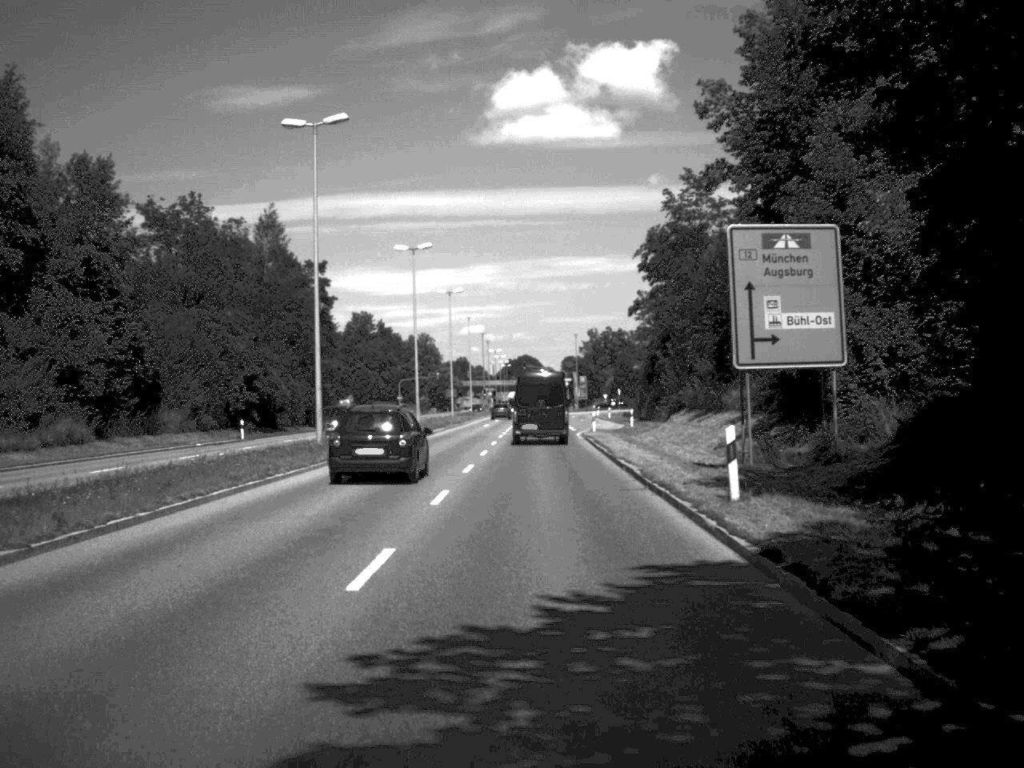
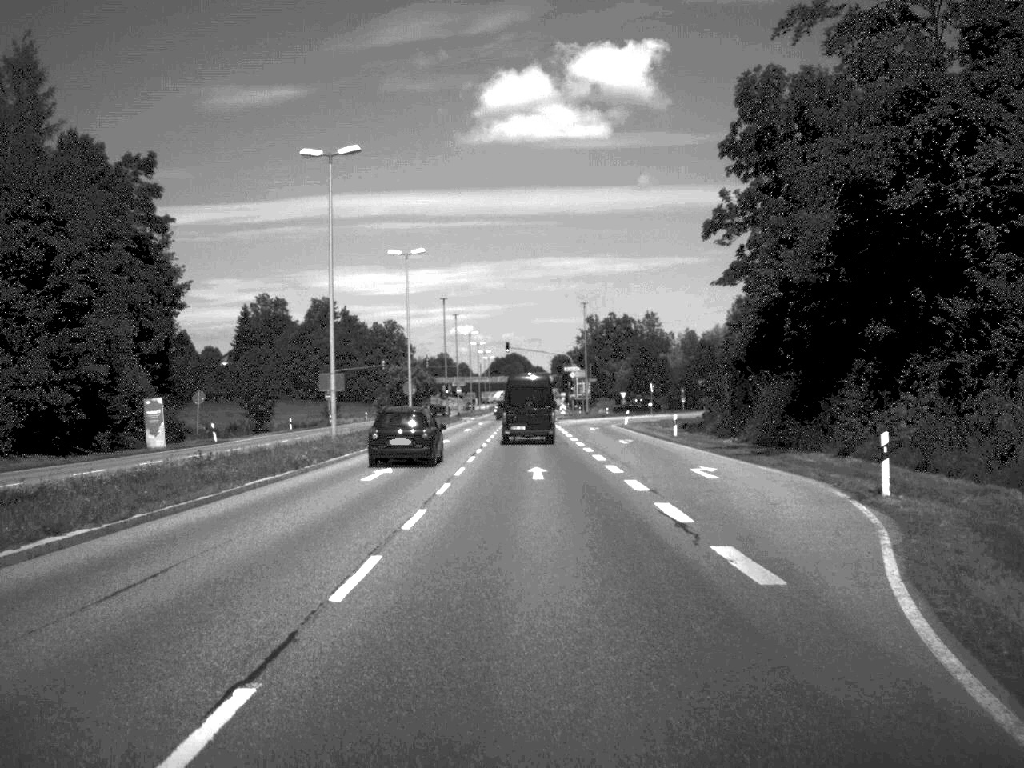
(+0.3, +56.6) m; 0°
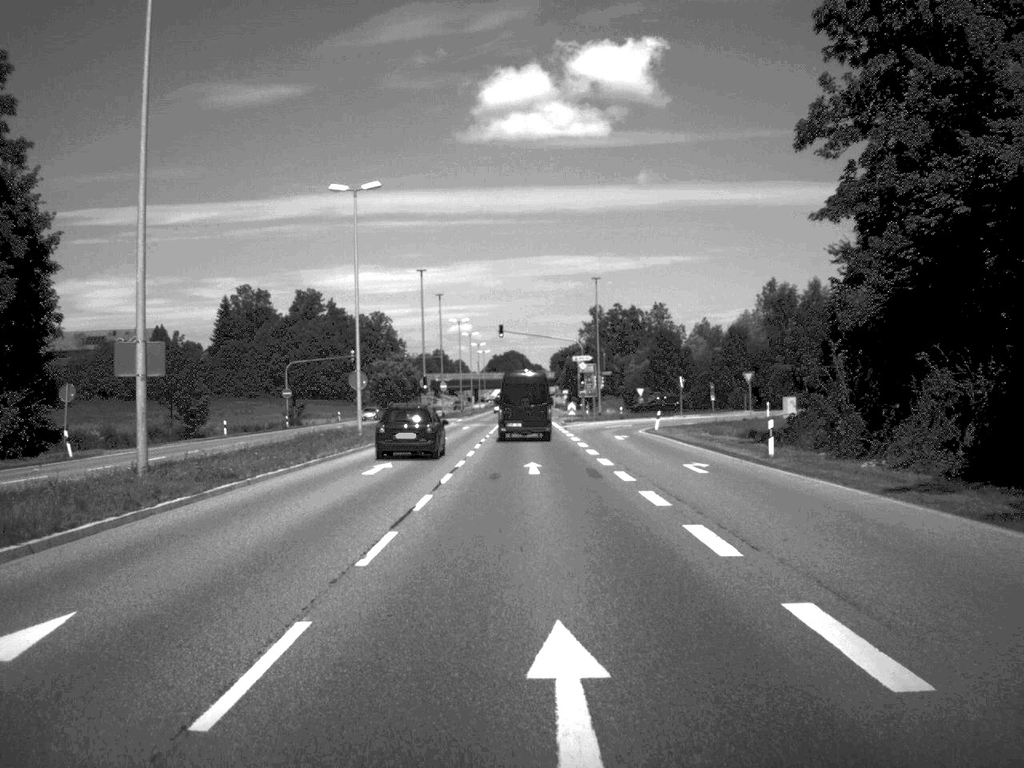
(0.0, +21.8) m; 0°
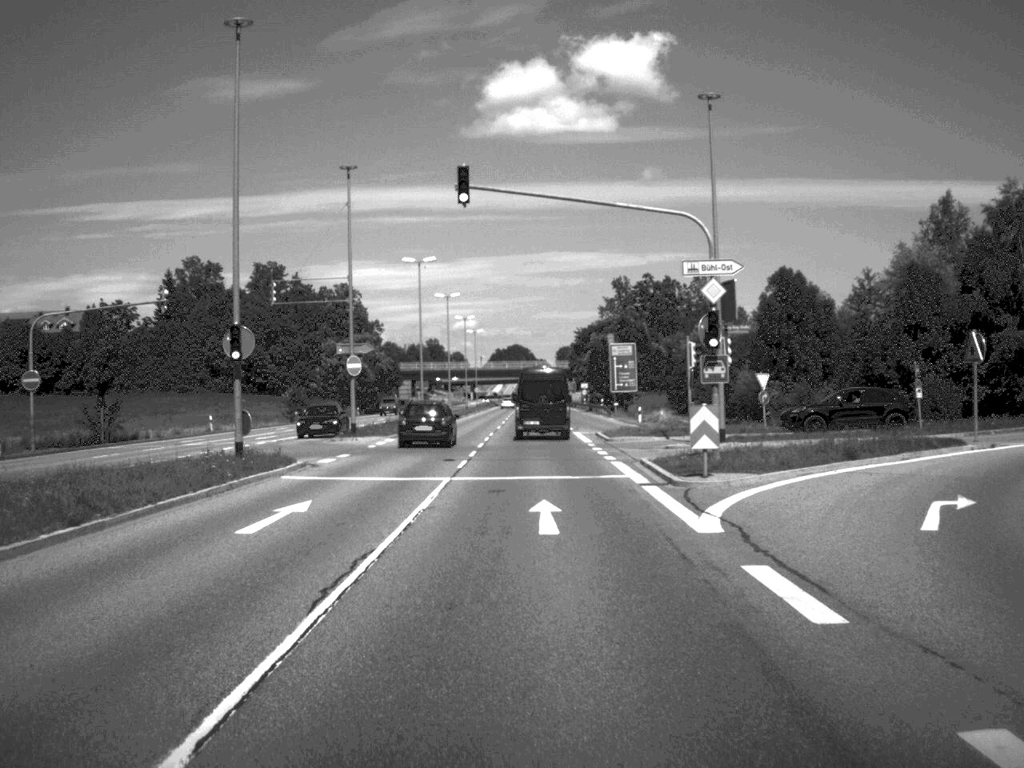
(-0.3, +57.2) m; 0°
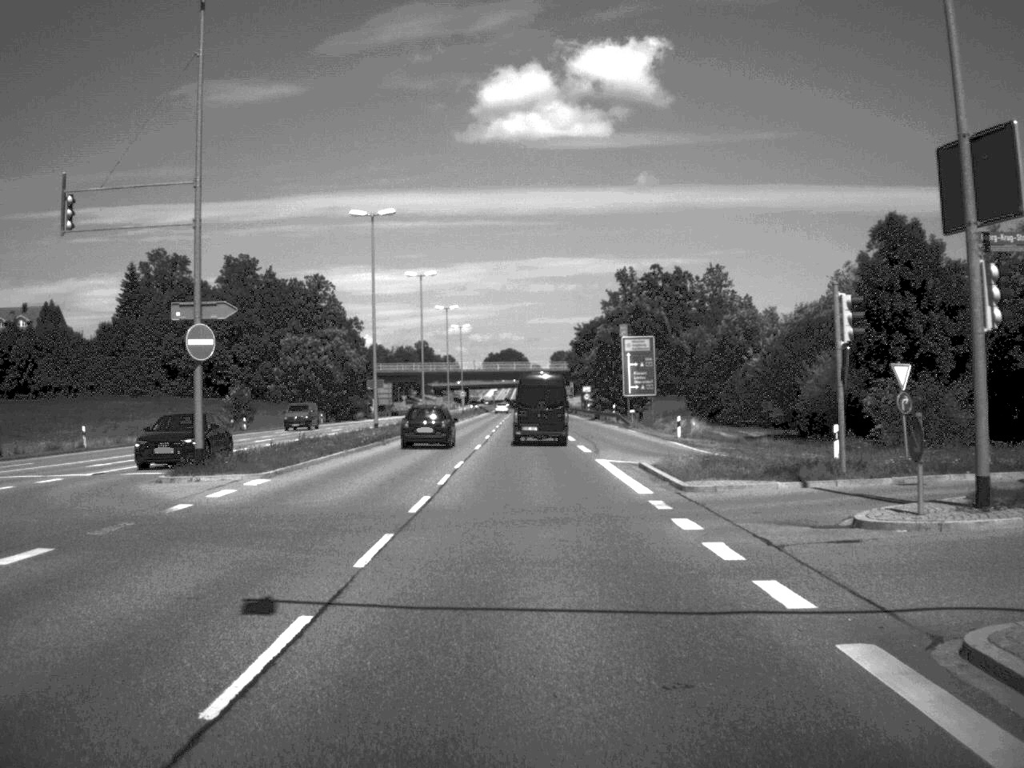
(0.0, +22.2) m; 0°
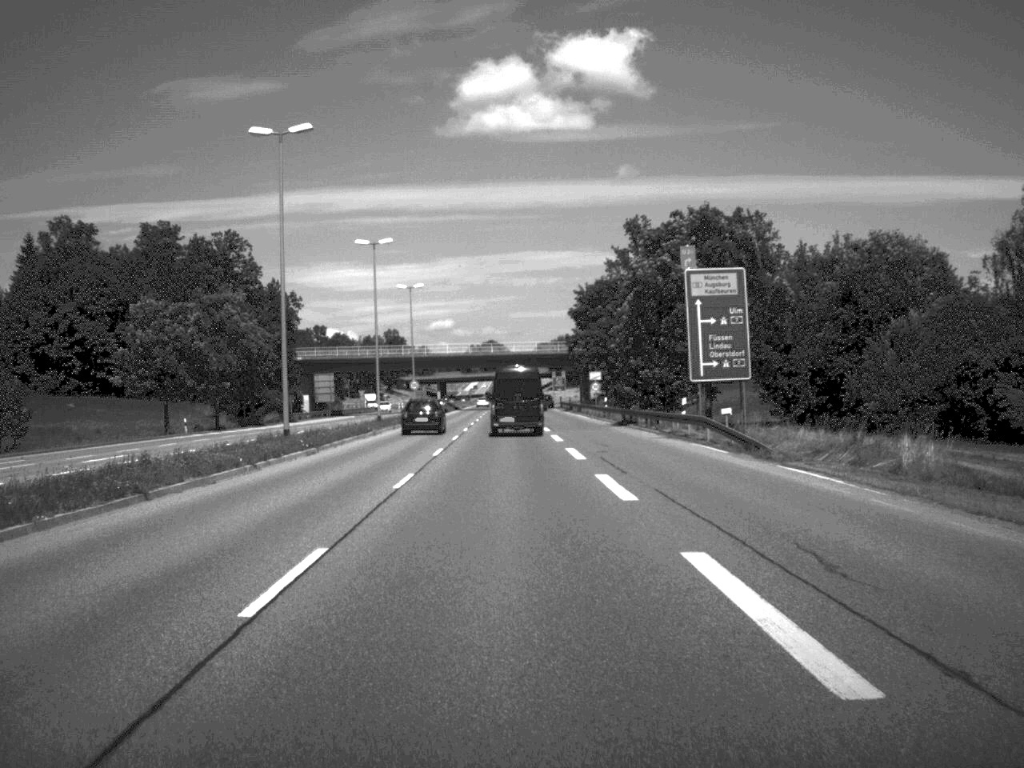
(+0.1, +45.9) m; +1°
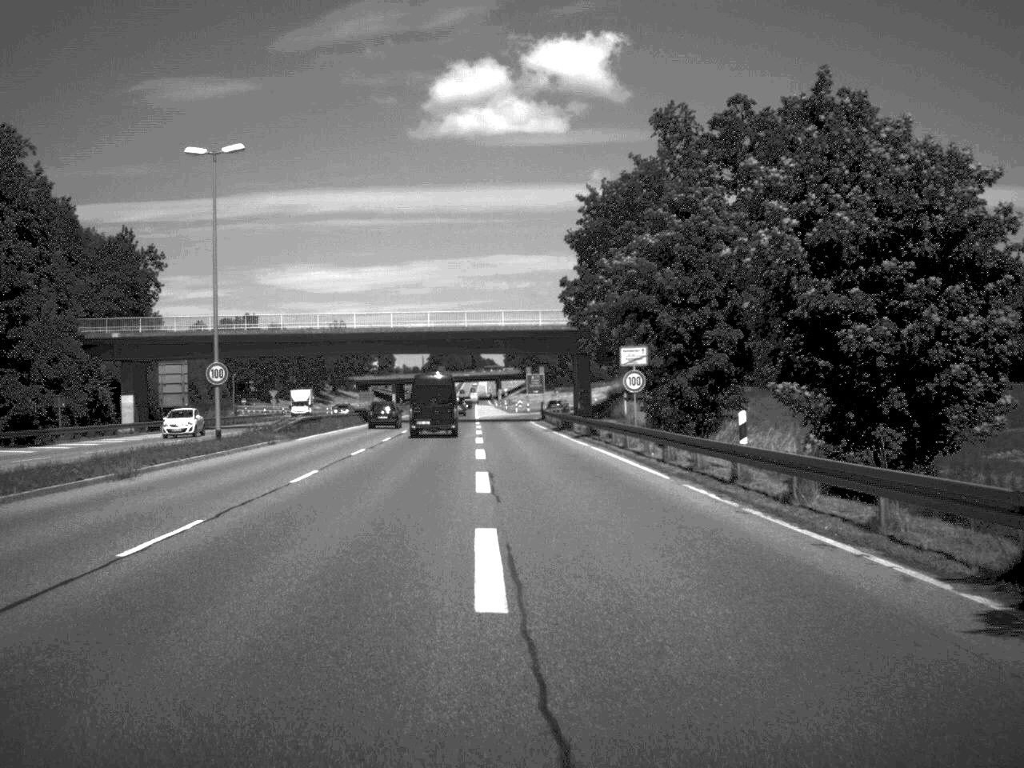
(+0.6, +56.6) m; +1°
